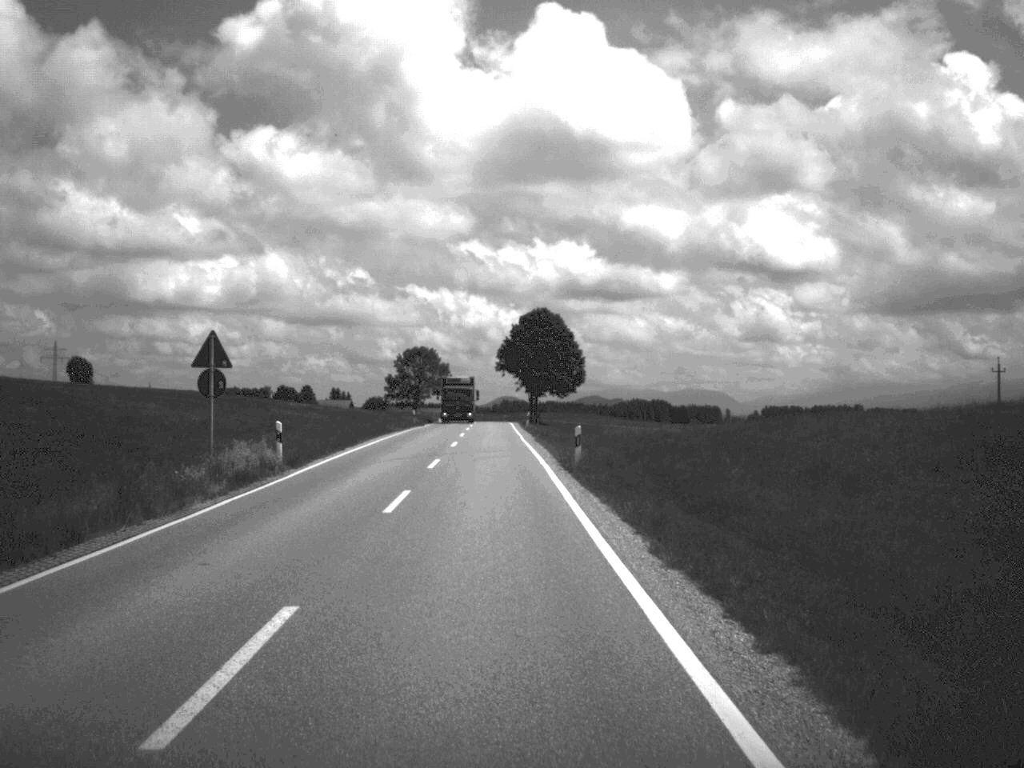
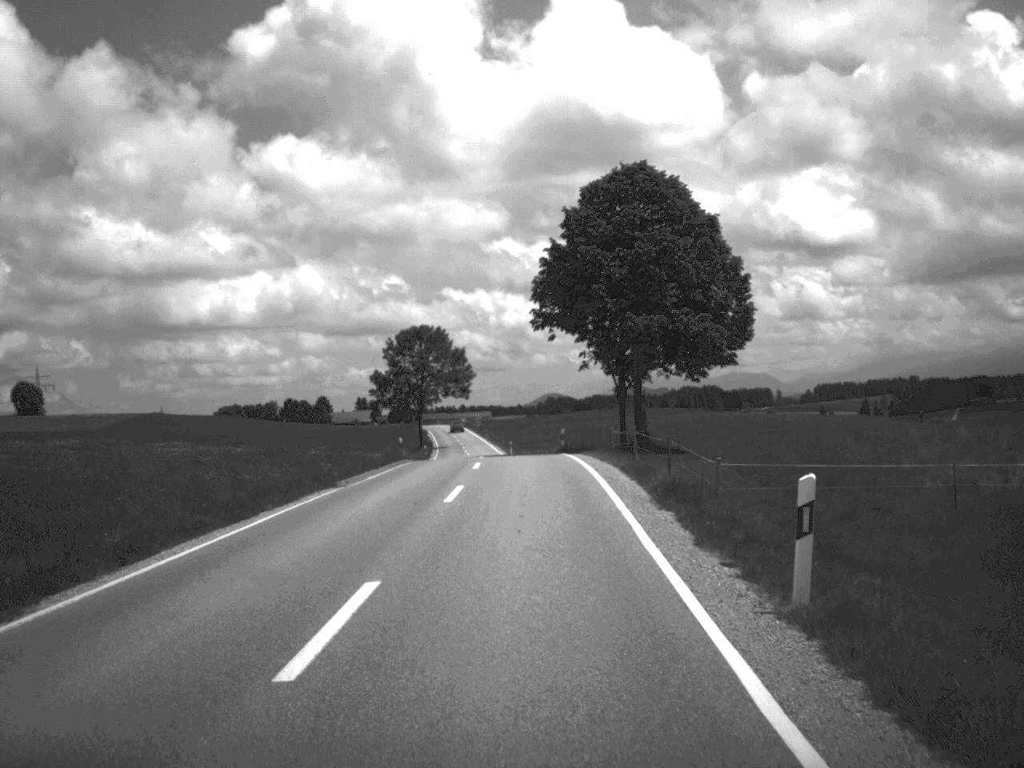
(-1.7, +68.6) m; -2°
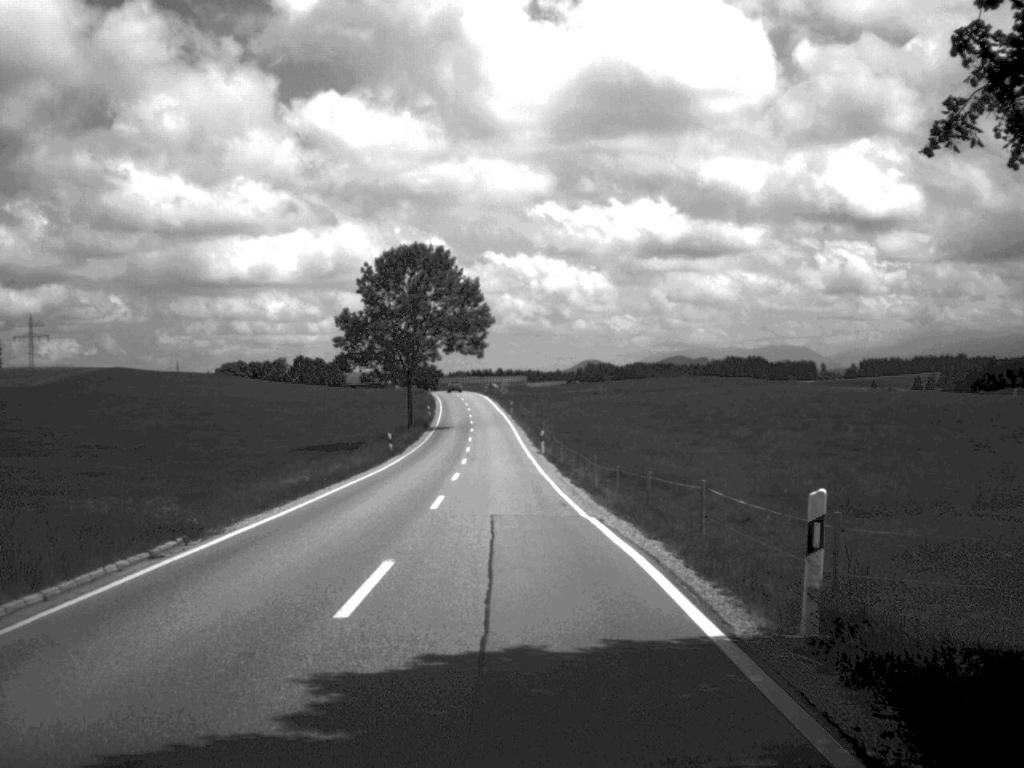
(-0.4, +45.1) m; -2°
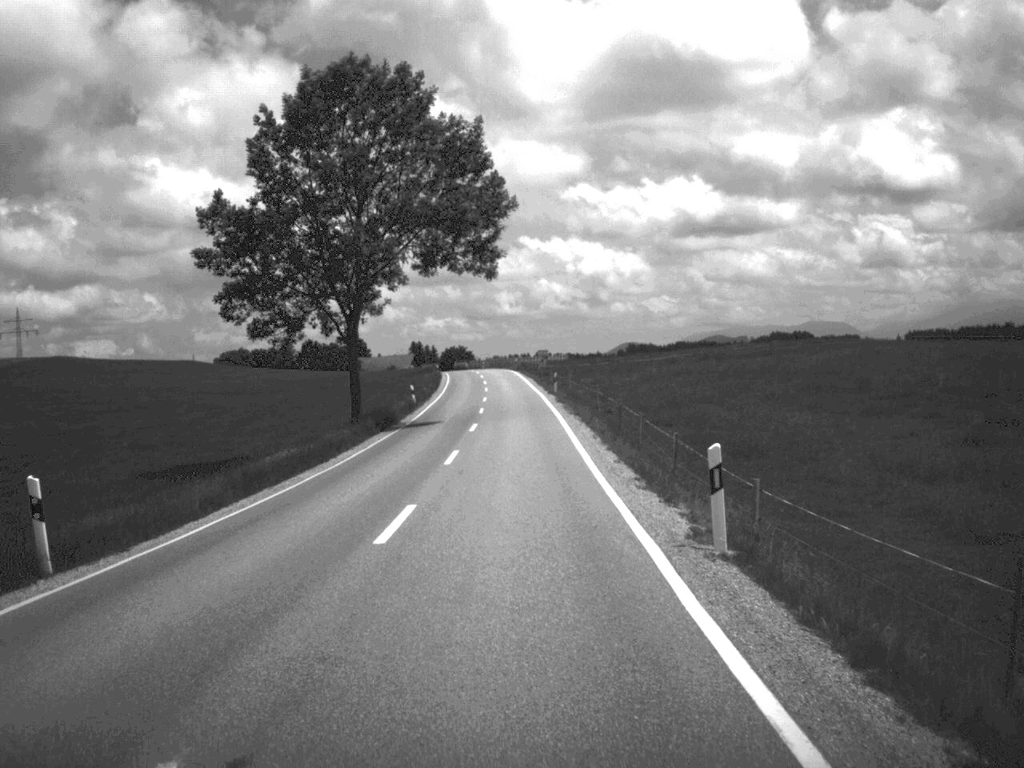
(-0.8, +44.9) m; -2°
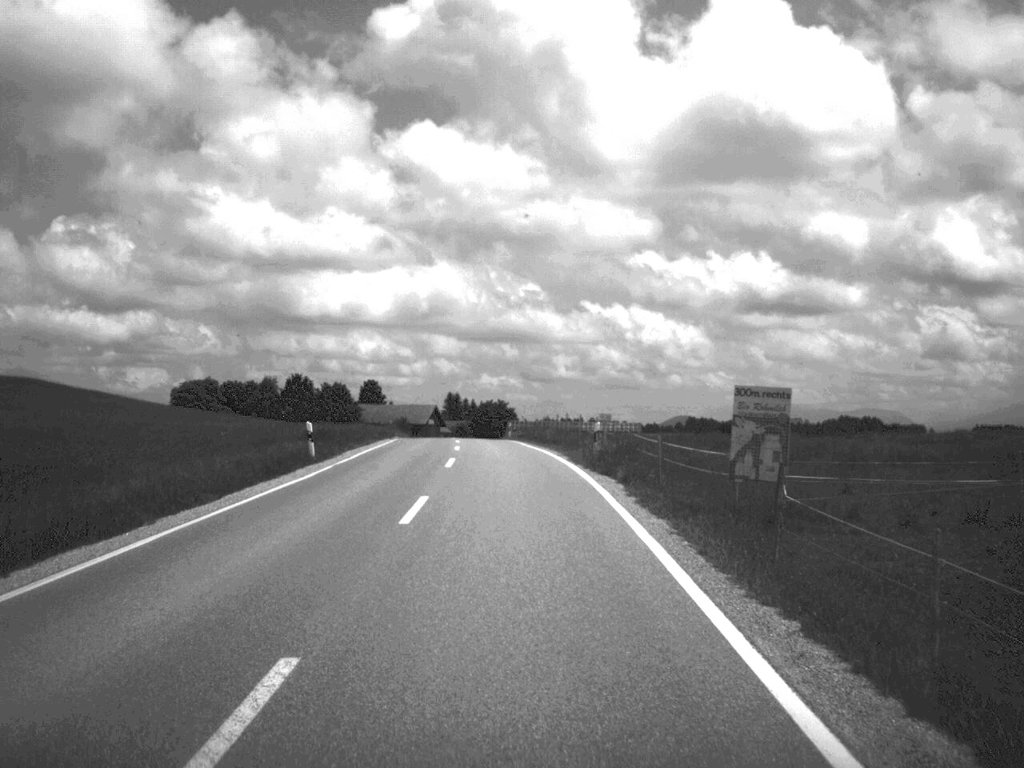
(-1.3, +80.3) m; -3°
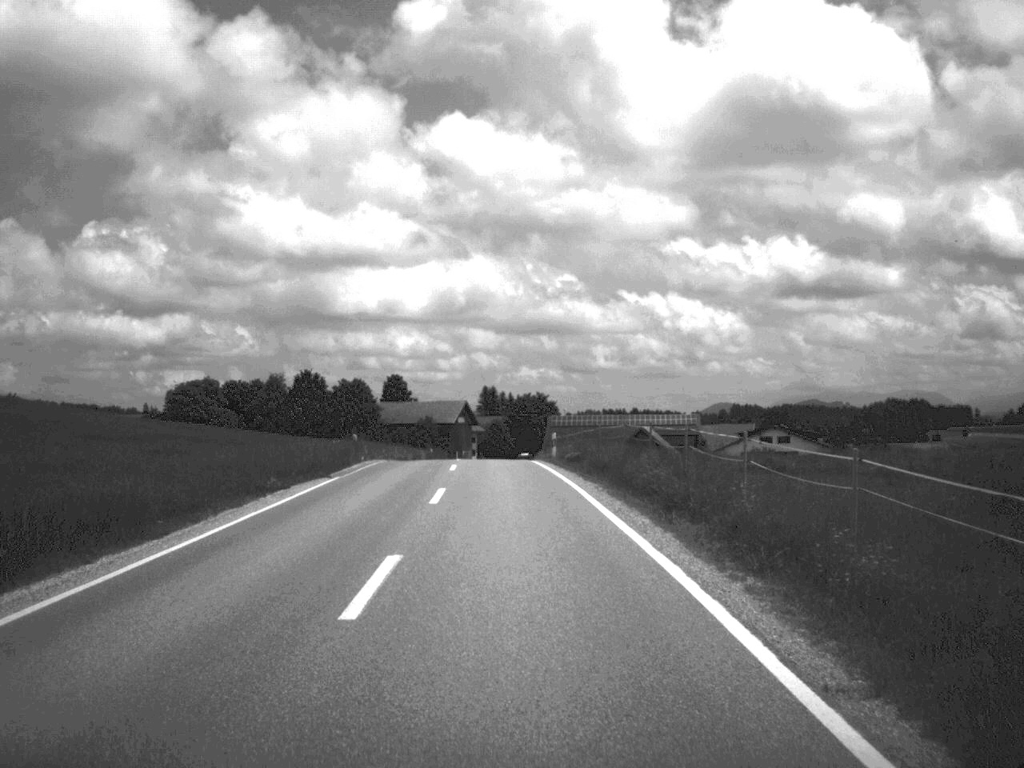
(-0.5, +29.1) m; -2°
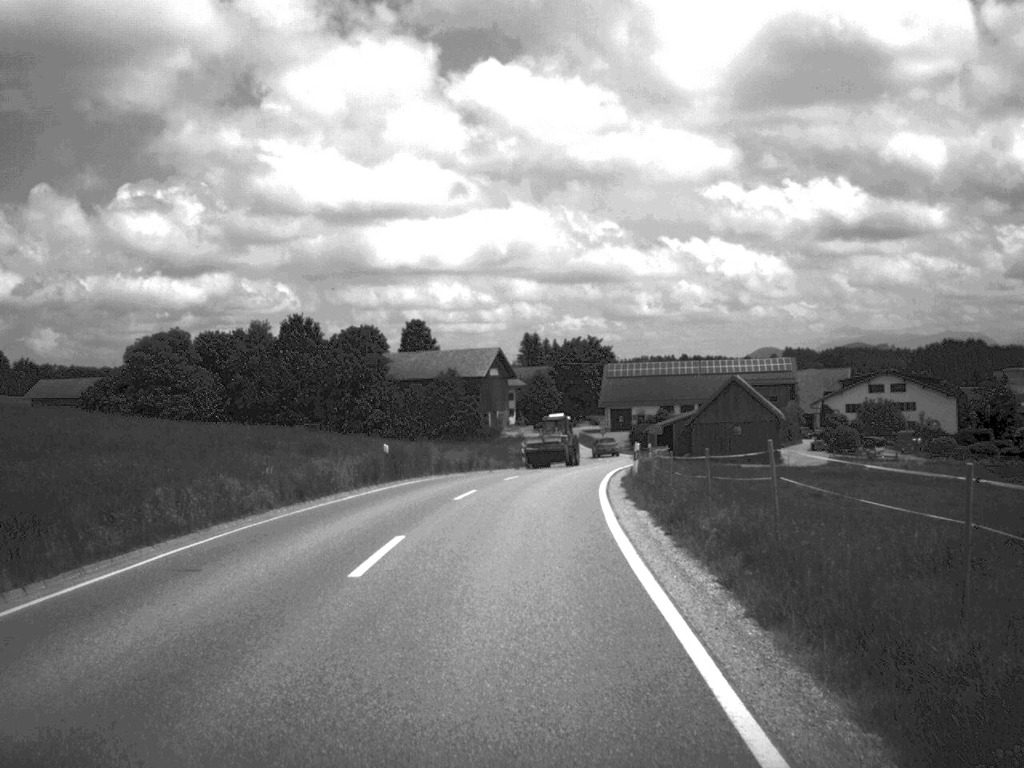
(-0.9, +44.0) m; -2°
